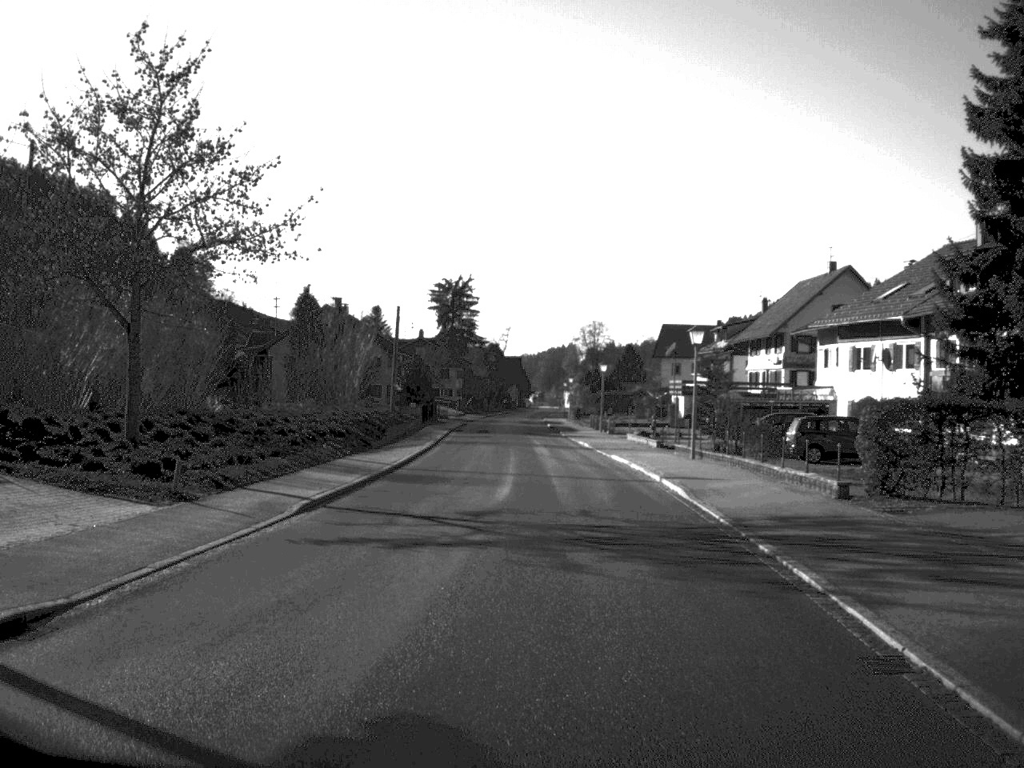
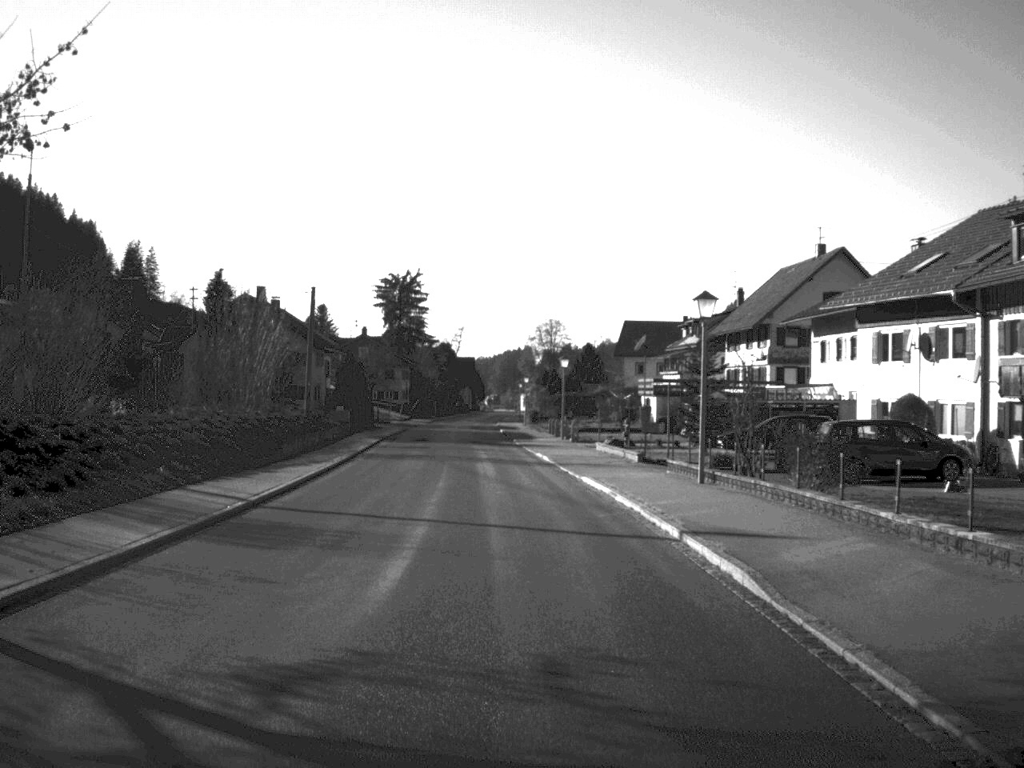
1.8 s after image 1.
(+0.3, +11.4) m; +1°
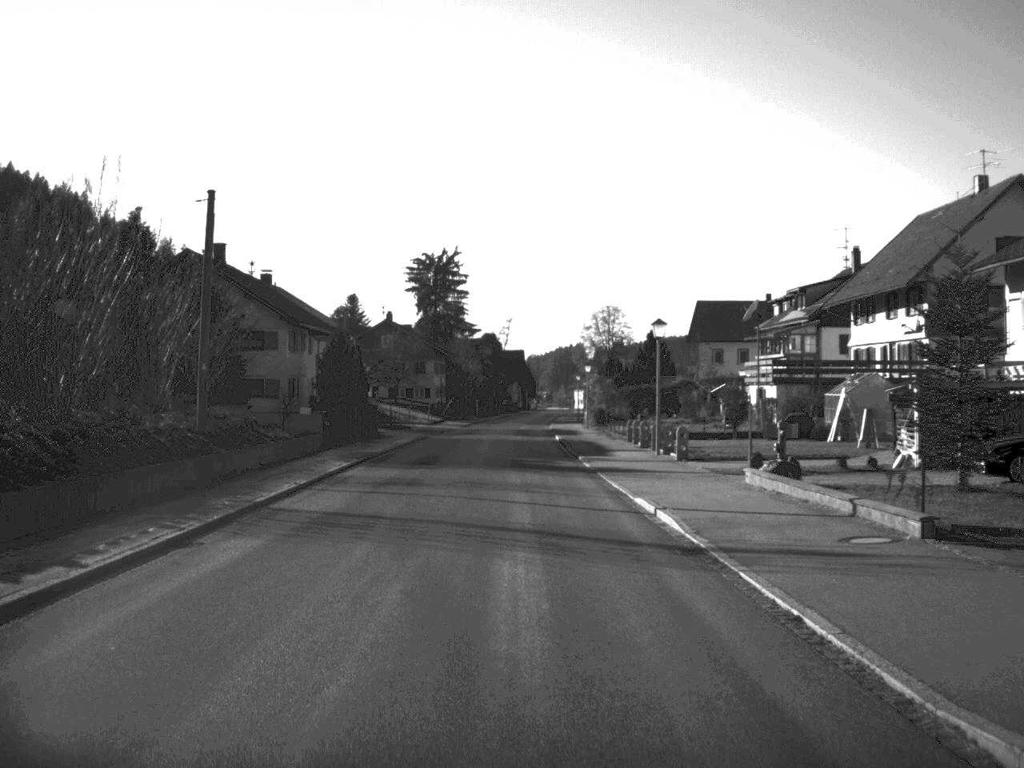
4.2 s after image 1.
(-0.5, +23.1) m; -2°
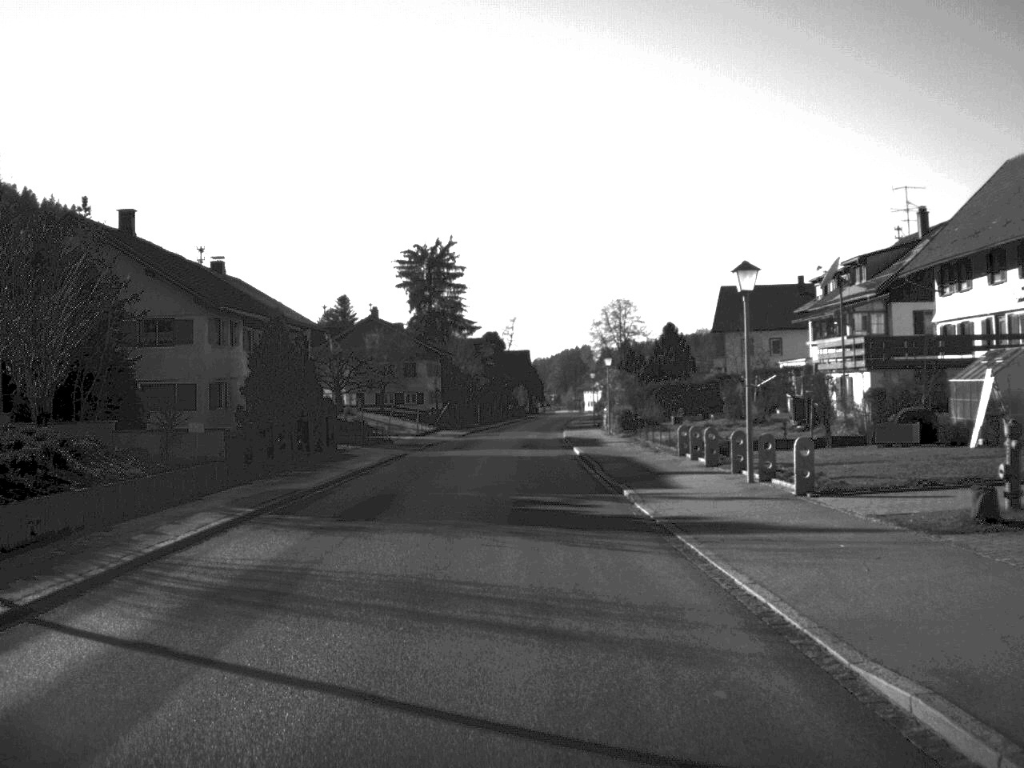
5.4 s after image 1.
(0.0, +14.3) m; 0°
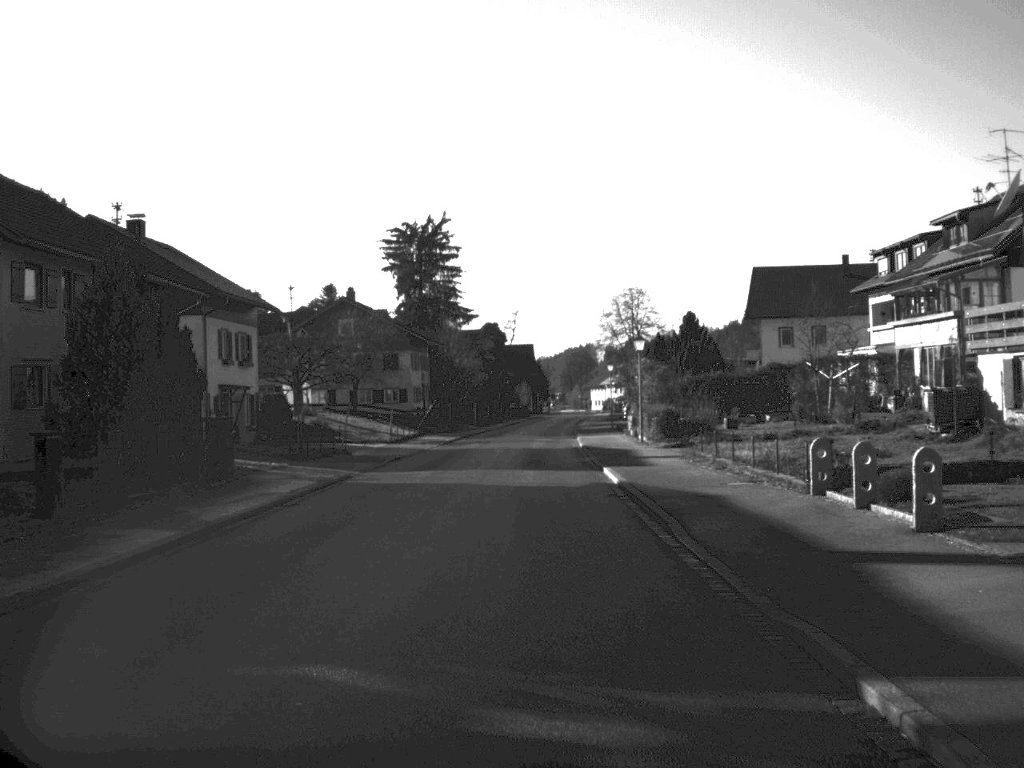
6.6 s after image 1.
(0.0, +15.8) m; 0°
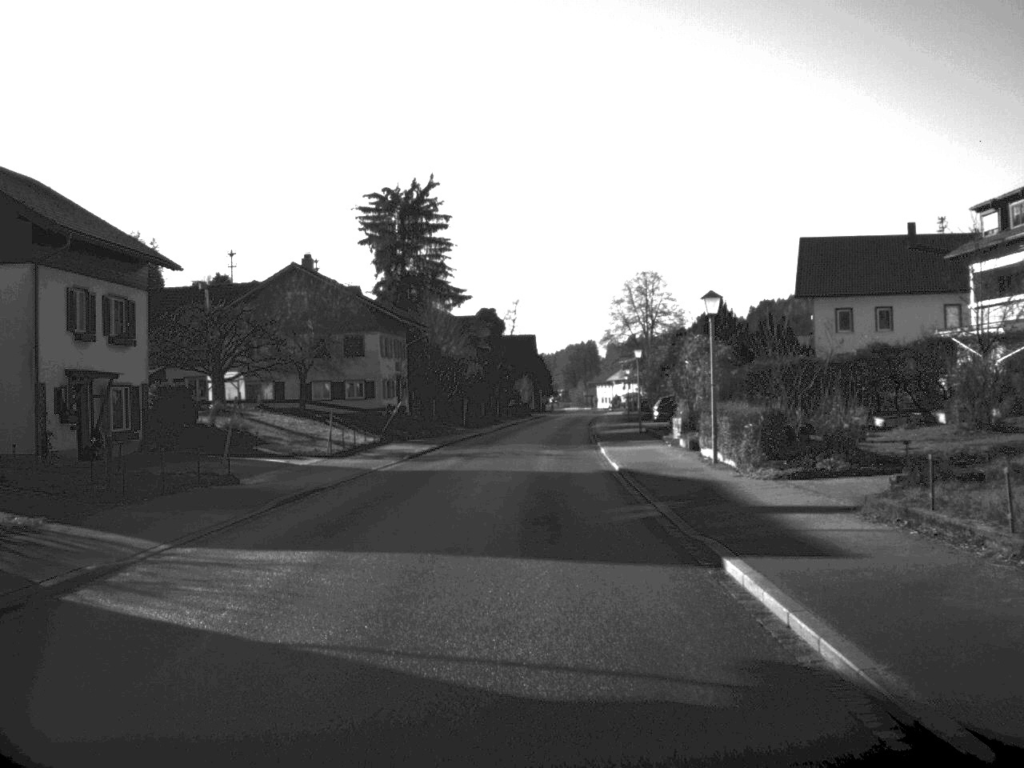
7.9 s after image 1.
(0.0, +17.8) m; 0°
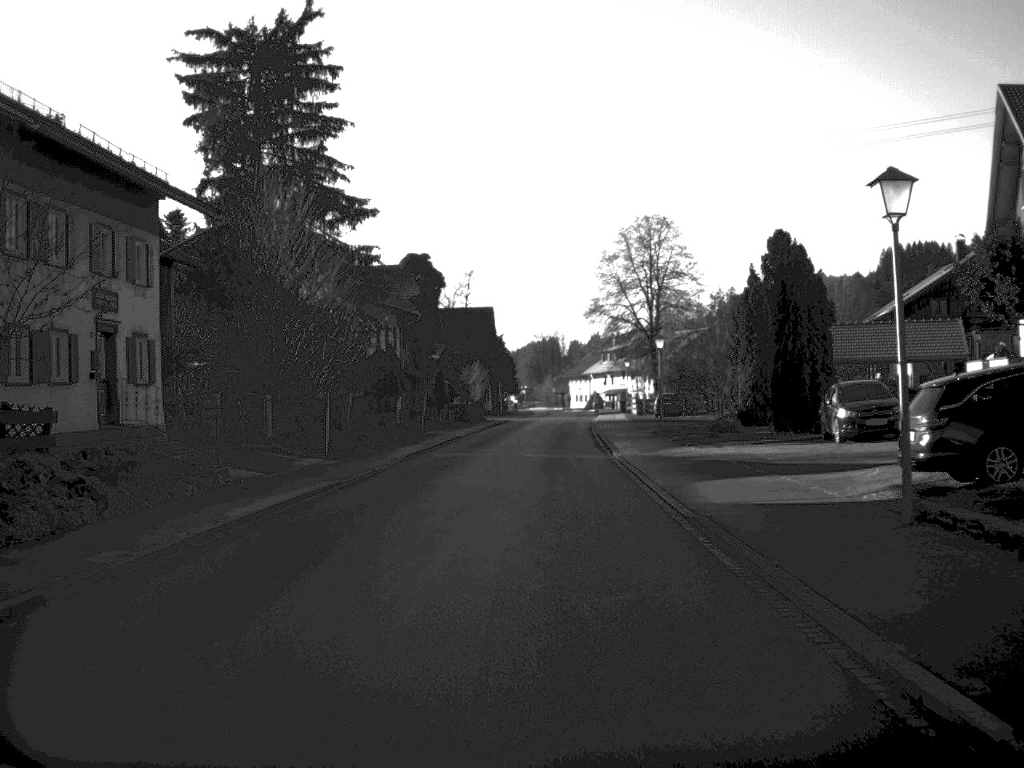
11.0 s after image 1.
(+0.5, +43.9) m; +2°
